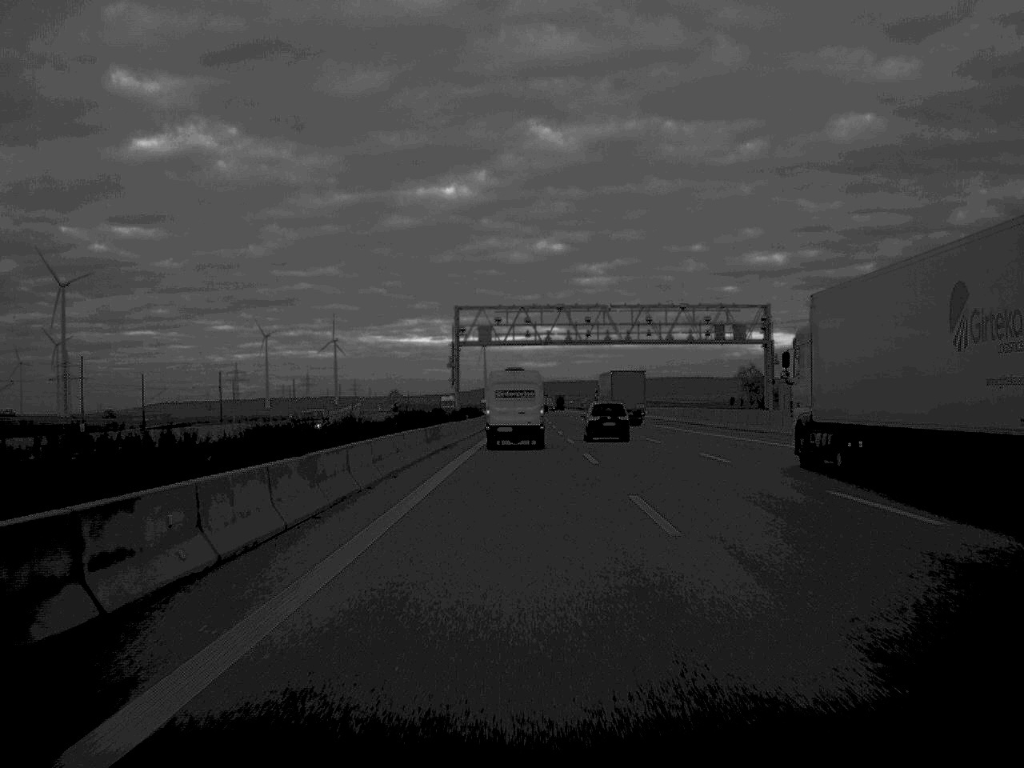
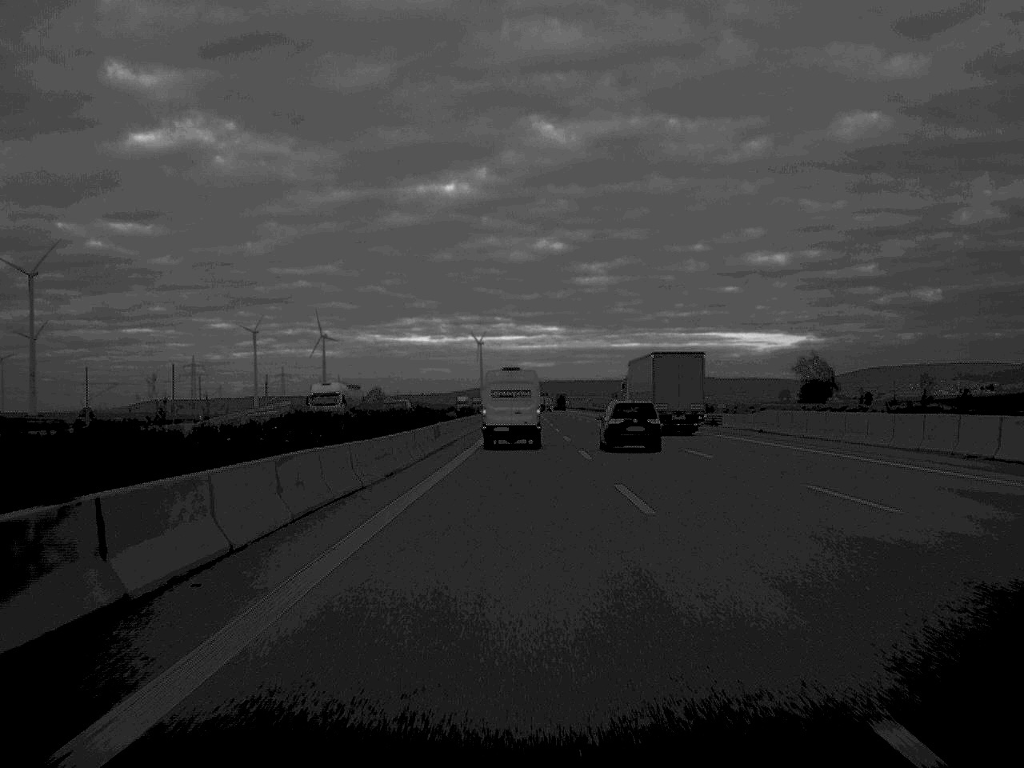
(+0.2, +87.6) m; 0°
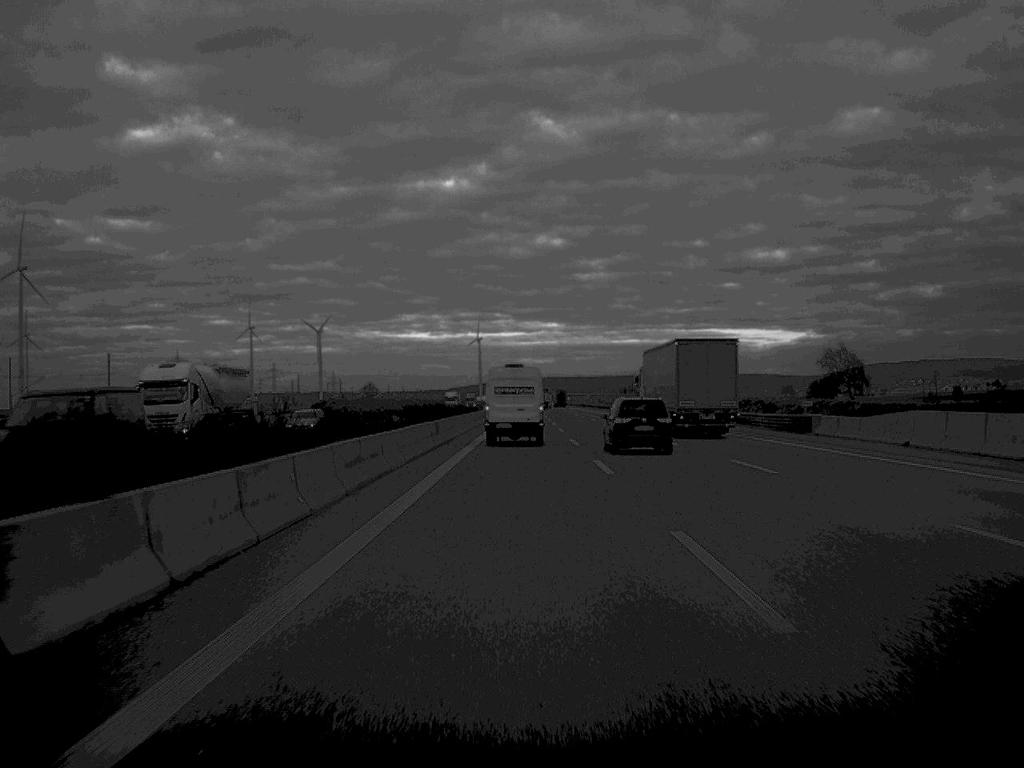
(0.0, +27.1) m; 0°
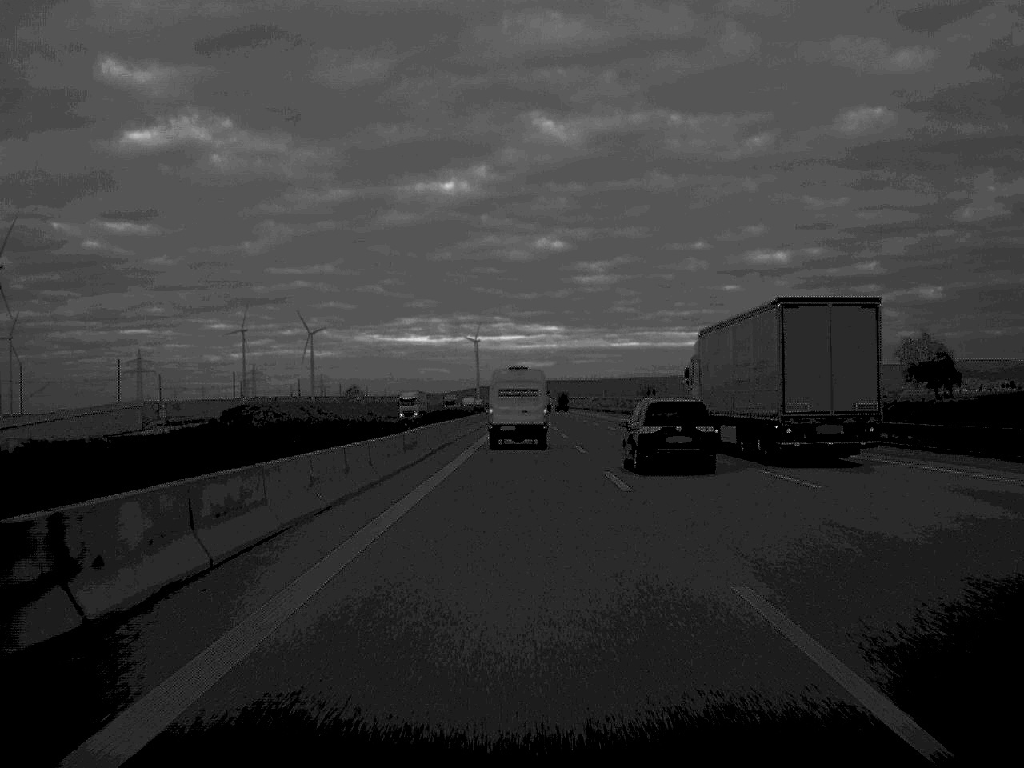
(0.0, +58.2) m; 0°
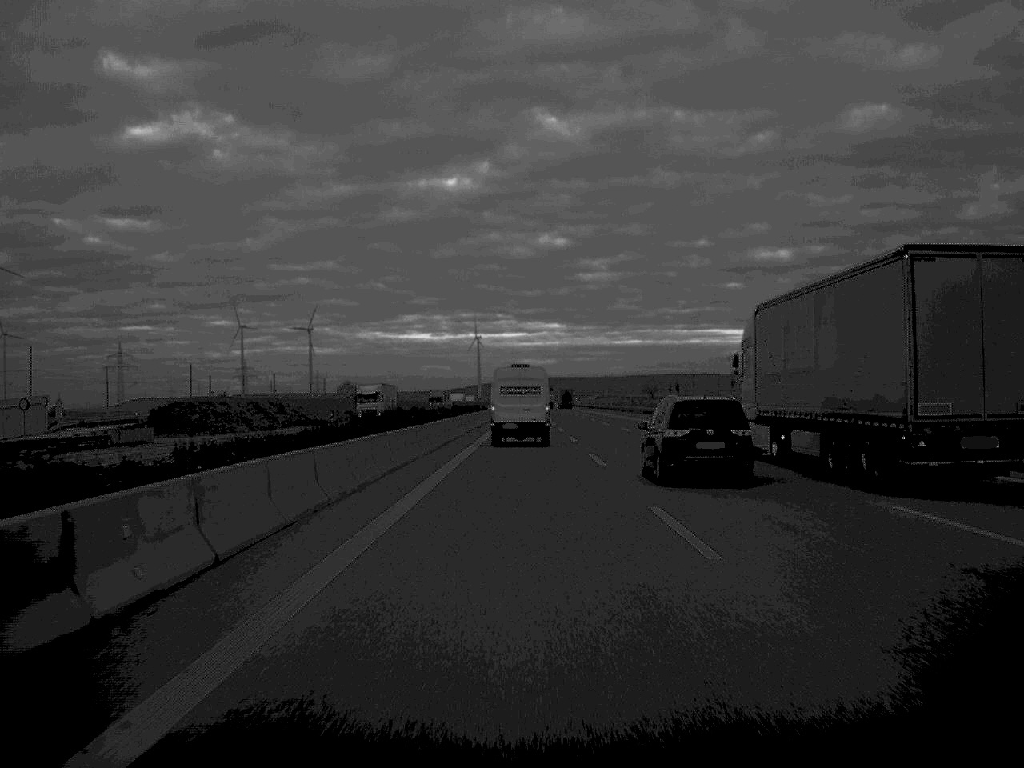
(0.0, +27.2) m; 0°
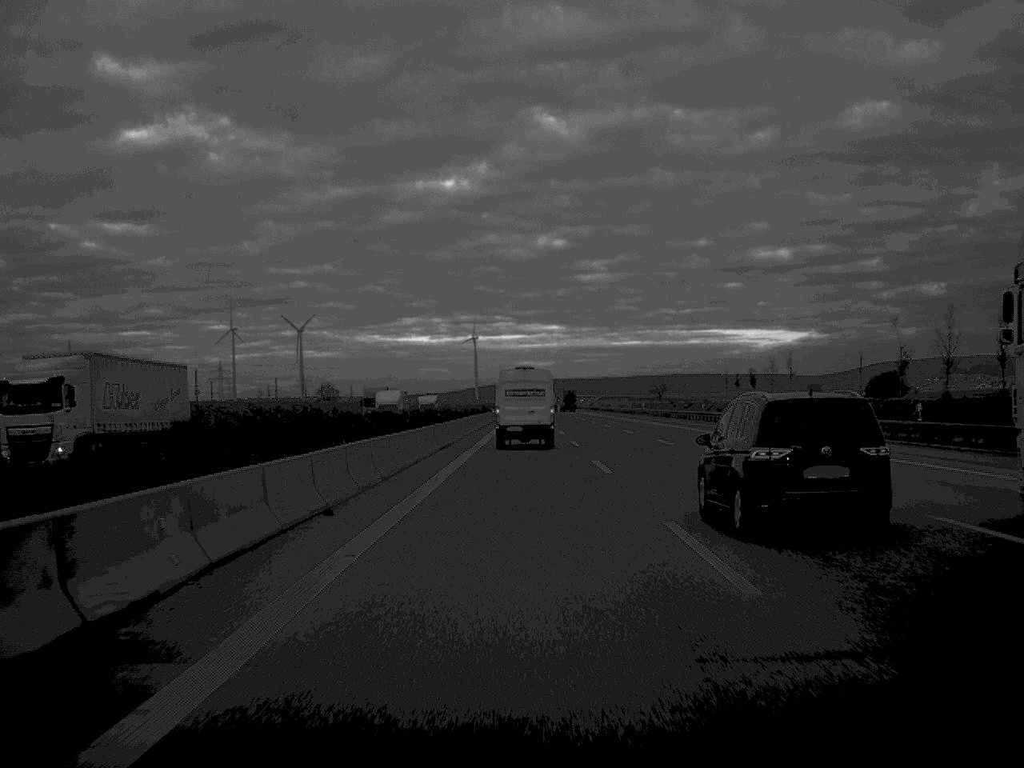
(0.0, +56.9) m; 0°
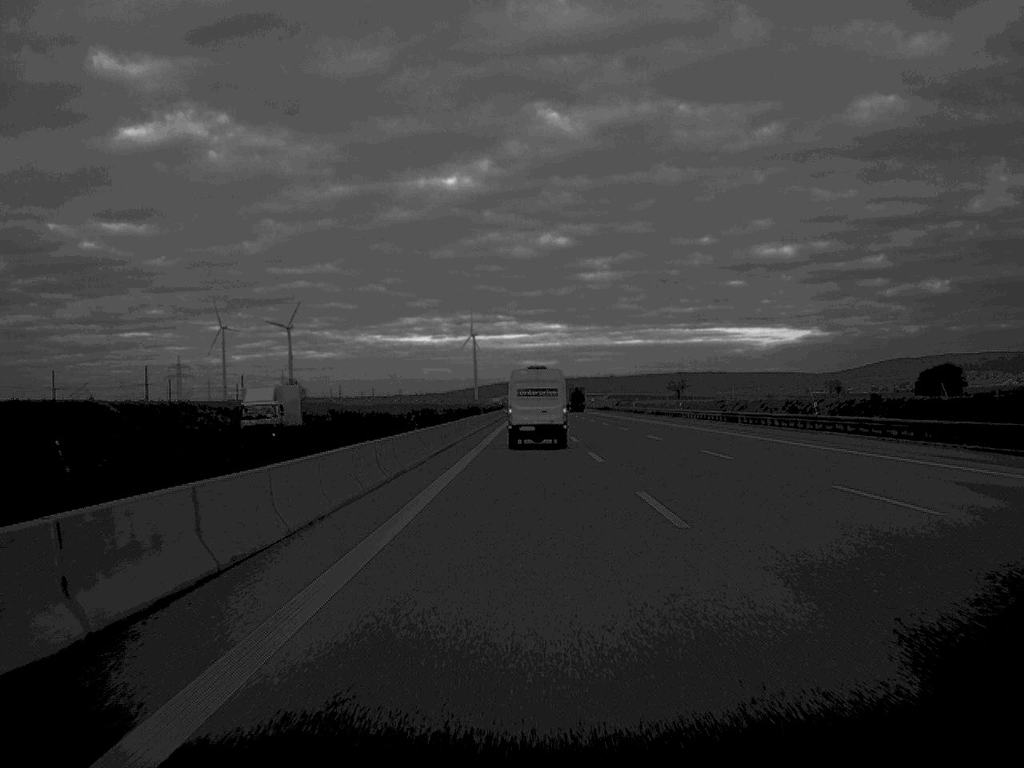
(-0.1, +84.2) m; 0°
